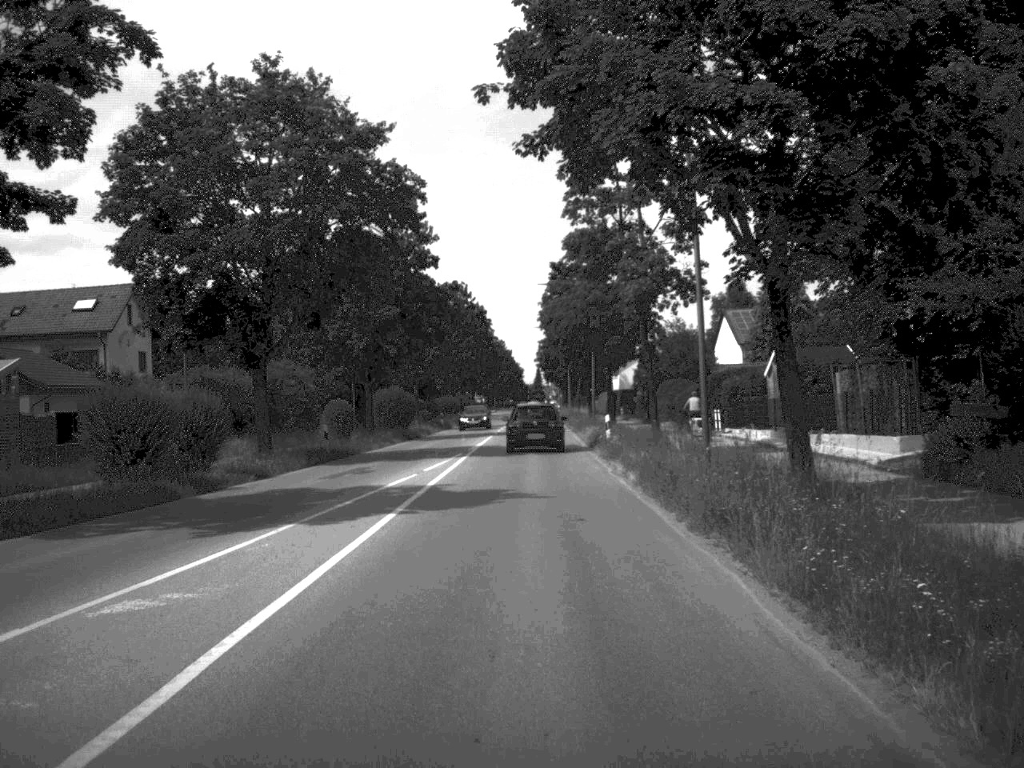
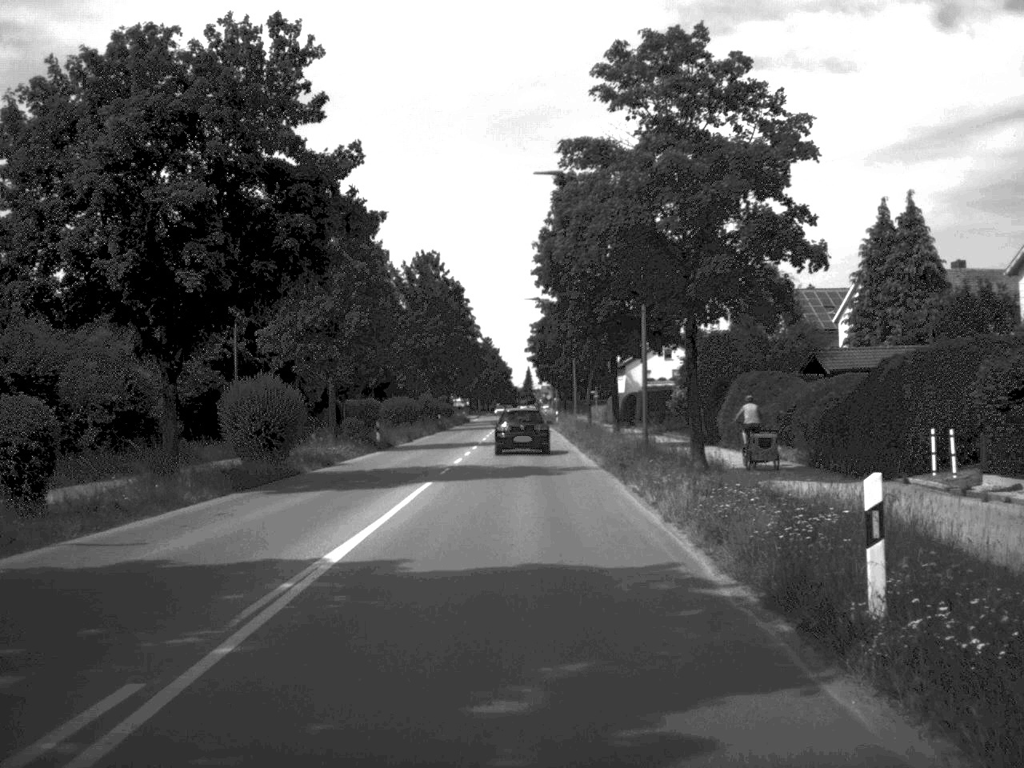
(+0.1, +31.4) m; 0°
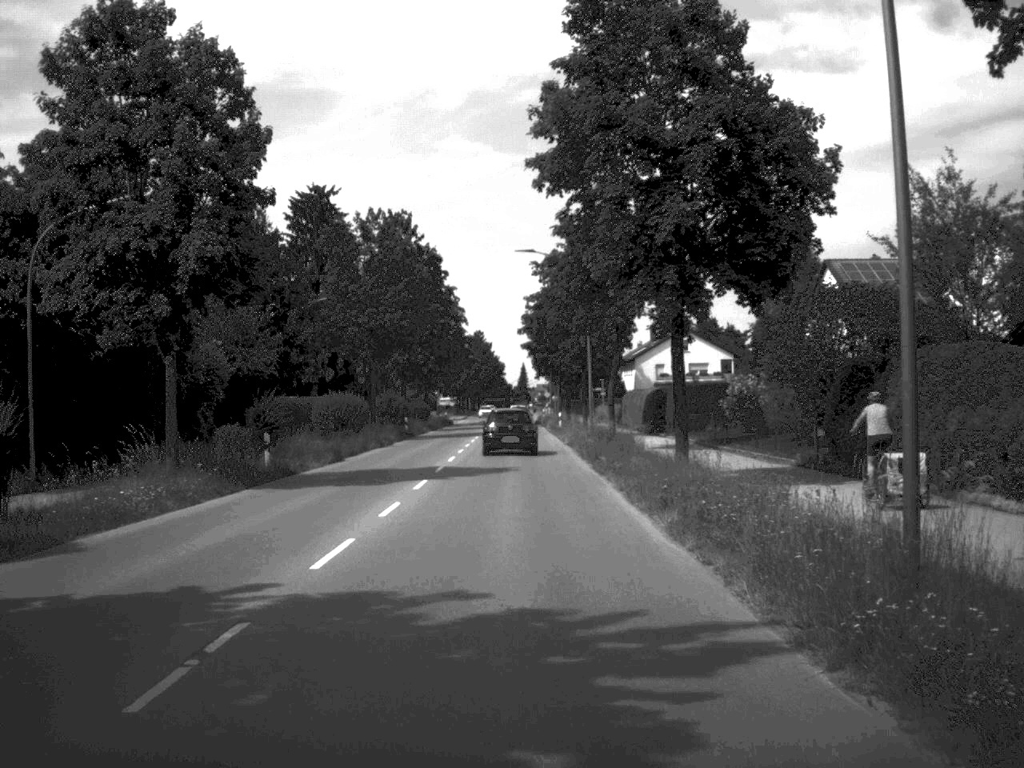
(+0.1, +22.1) m; 0°
